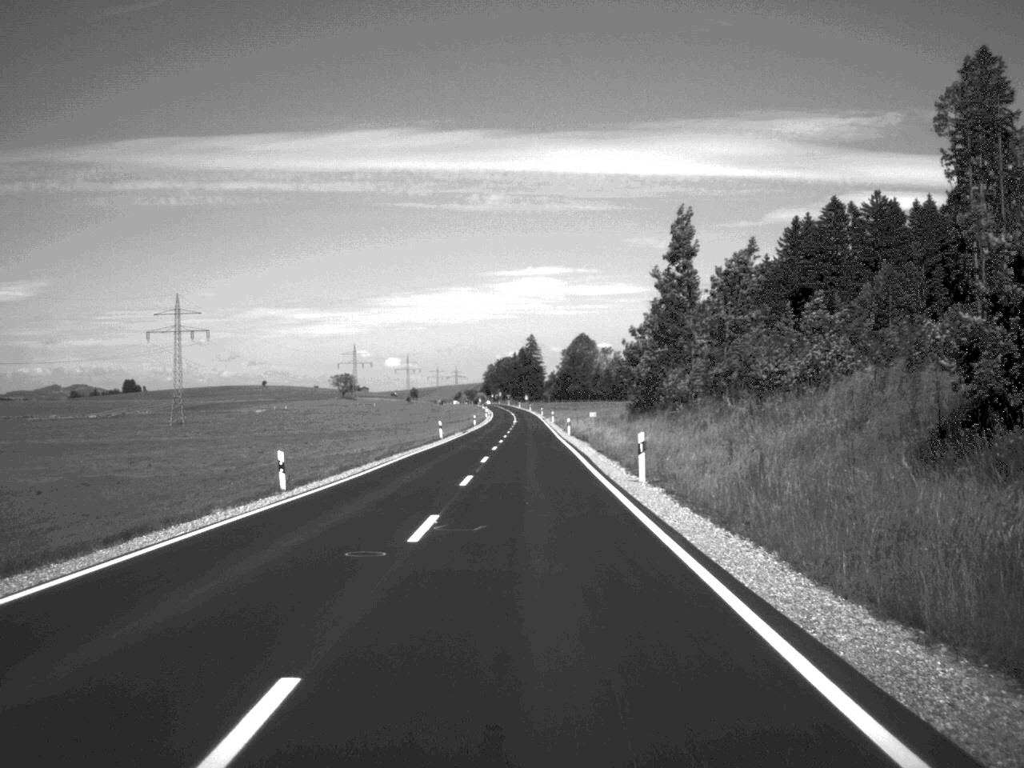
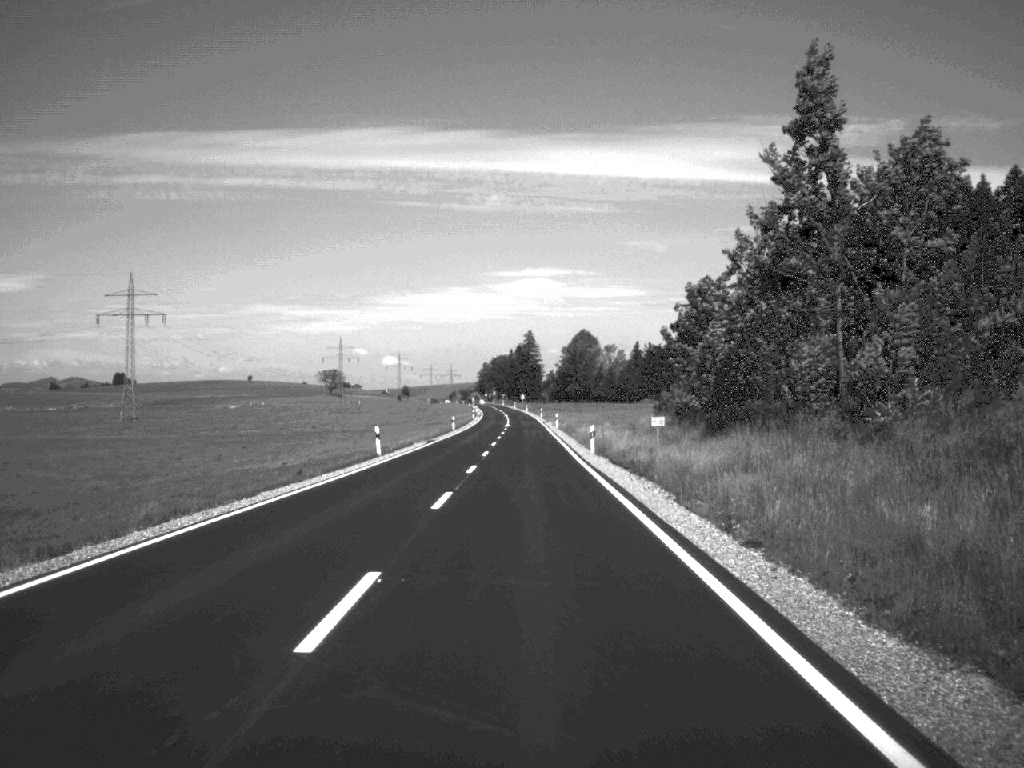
(0.0, +31.0) m; 0°
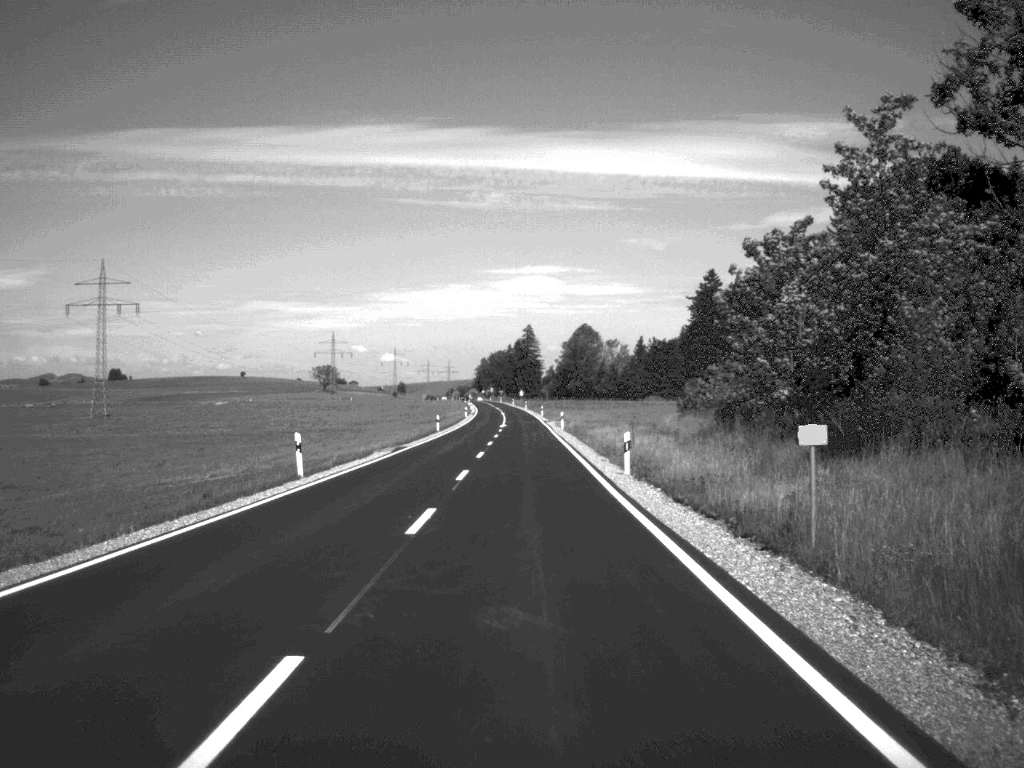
(0.0, +15.9) m; 0°
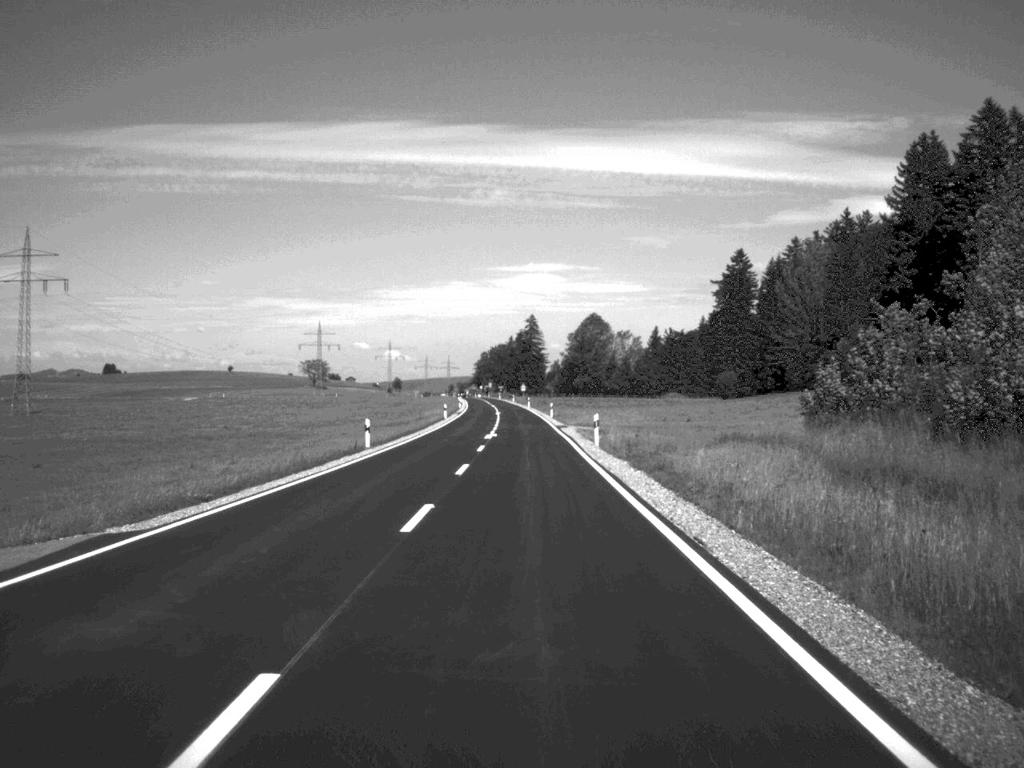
(-0.1, +36.3) m; 0°
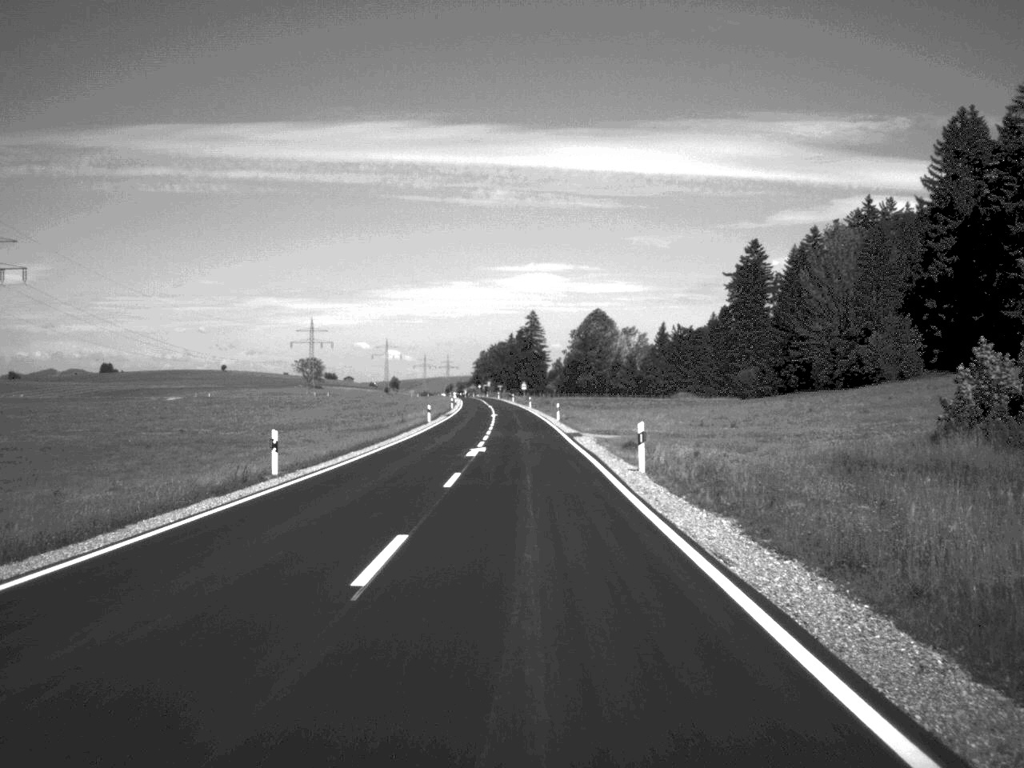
(0.0, +16.3) m; 0°
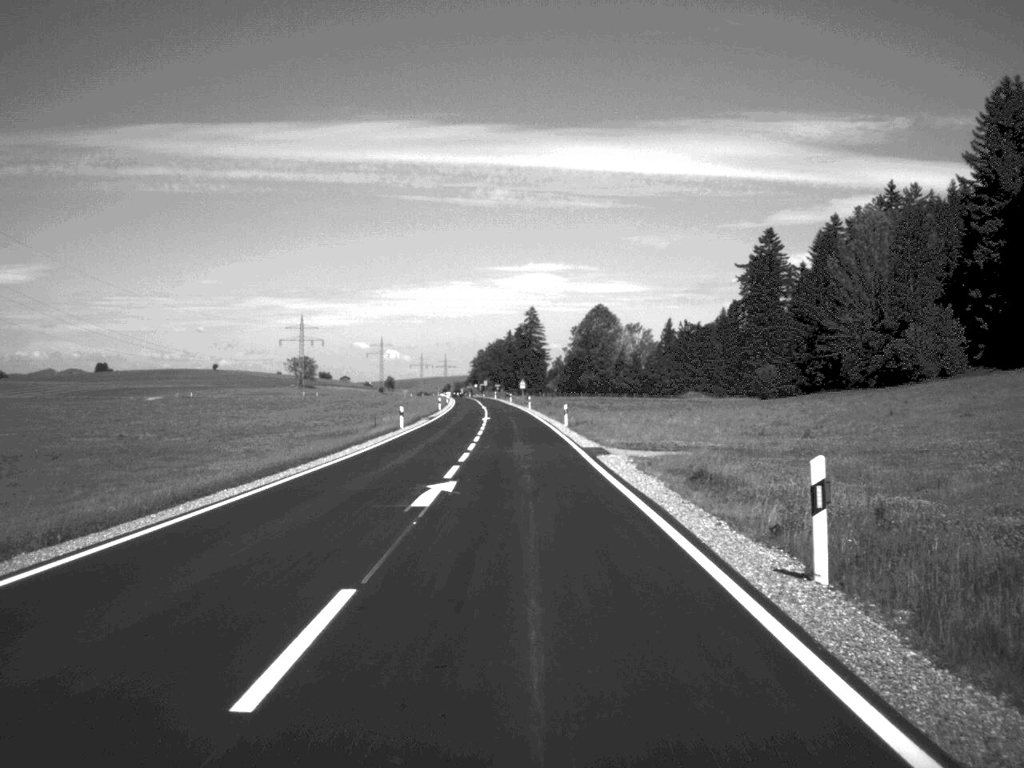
(0.0, +16.2) m; 0°
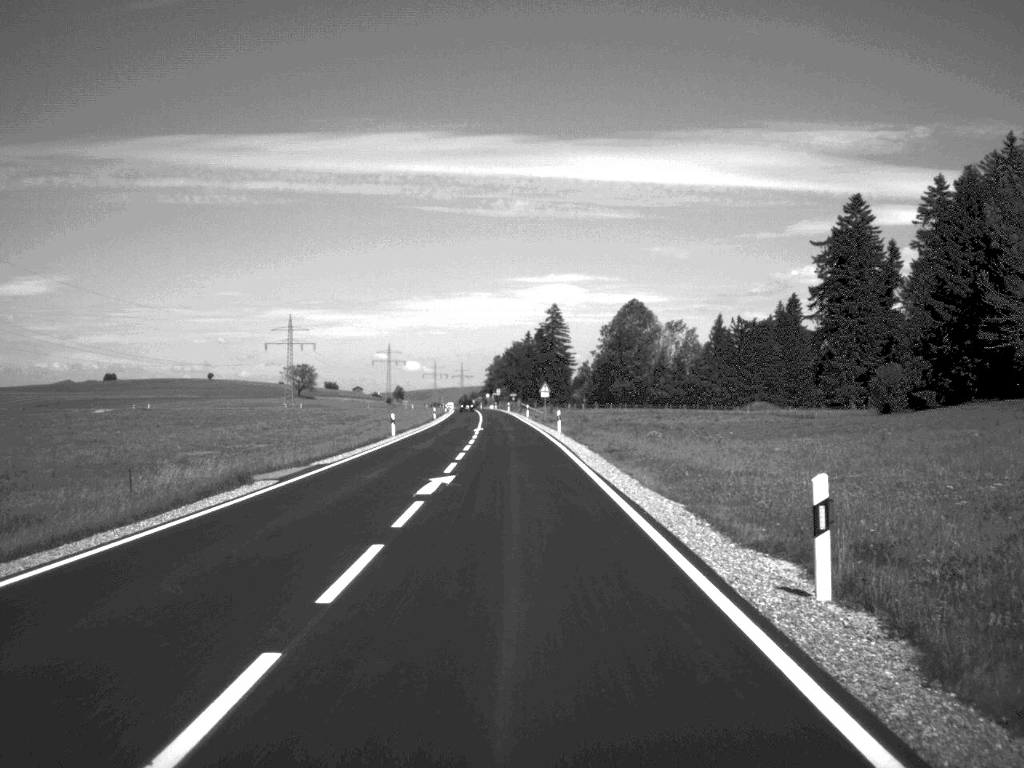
(-0.3, +49.8) m; -1°
